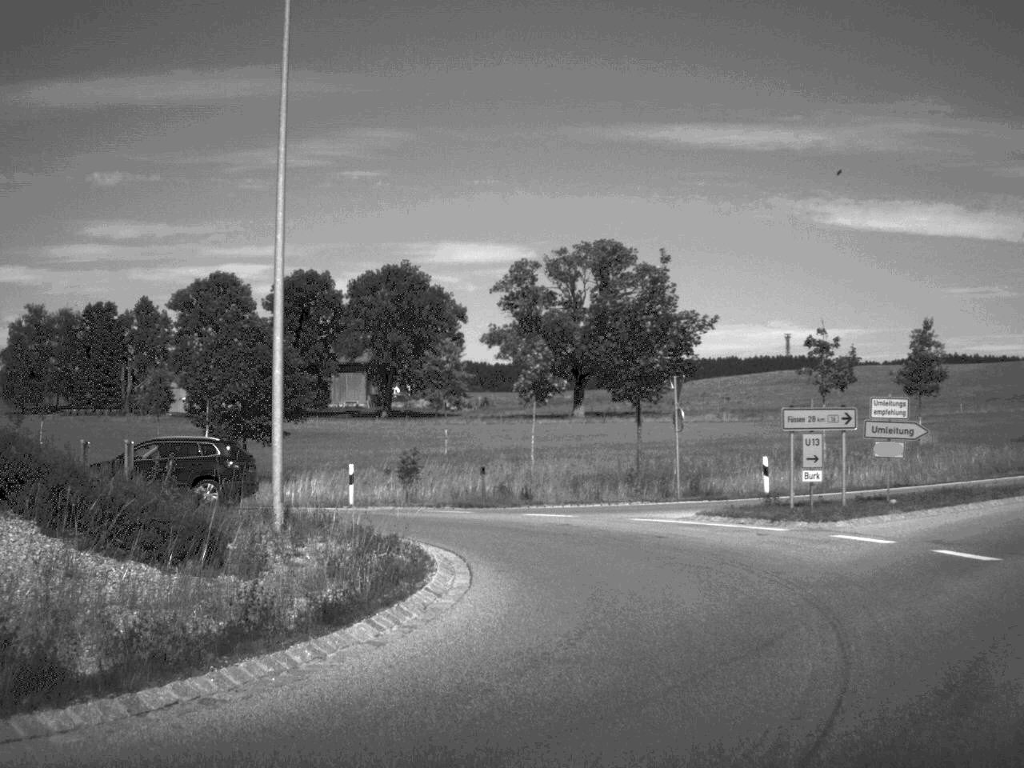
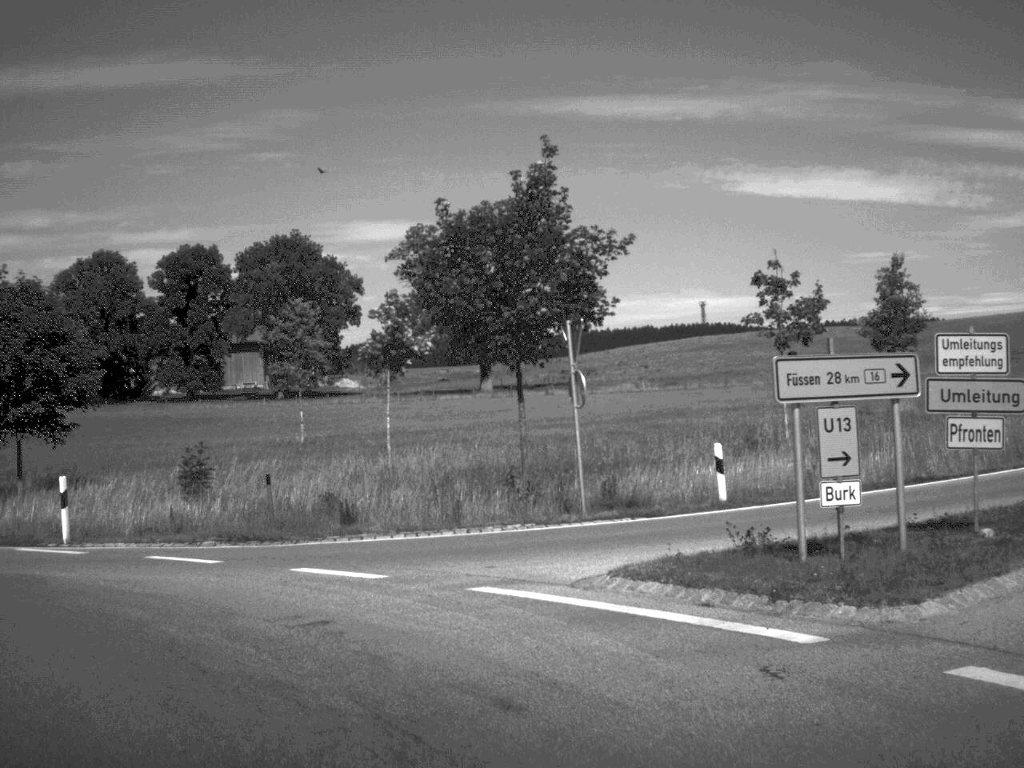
(+1.4, +11.5) m; +2°
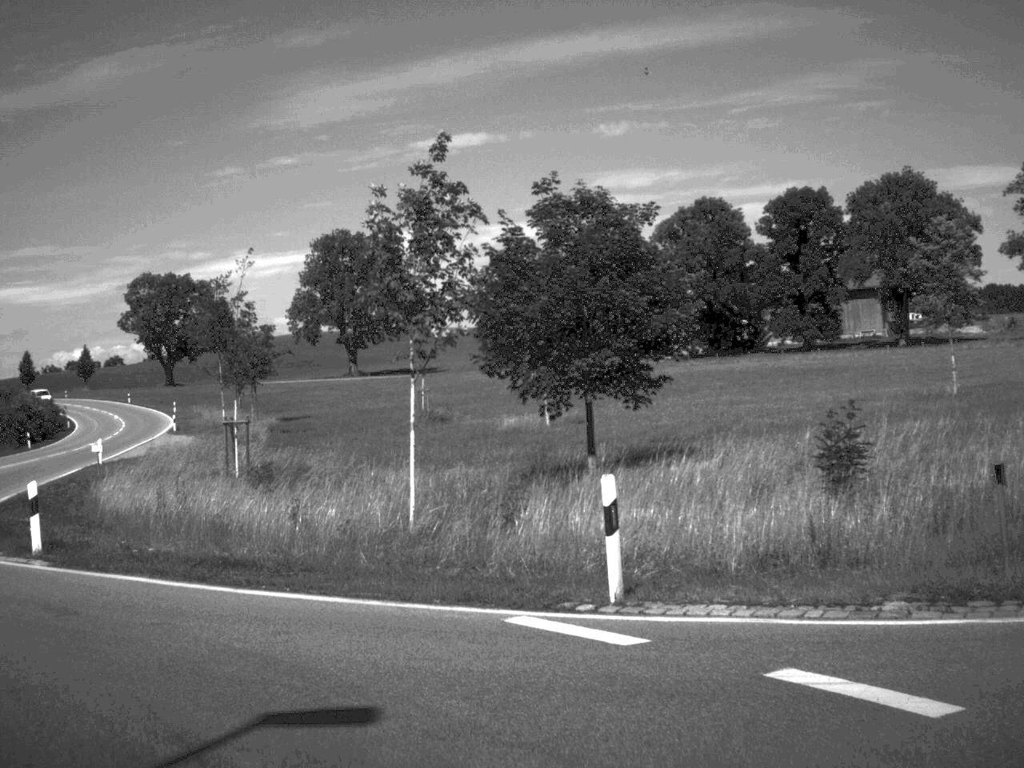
(-2.1, +8.9) m; -28°
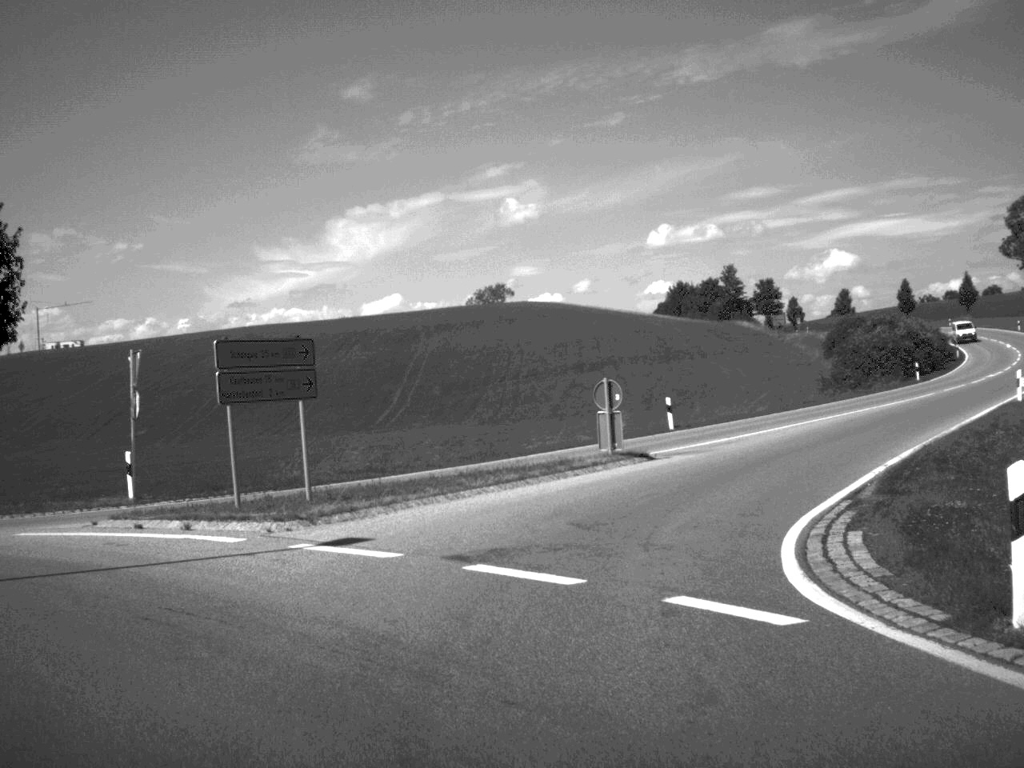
(-3.3, +8.9) m; -39°
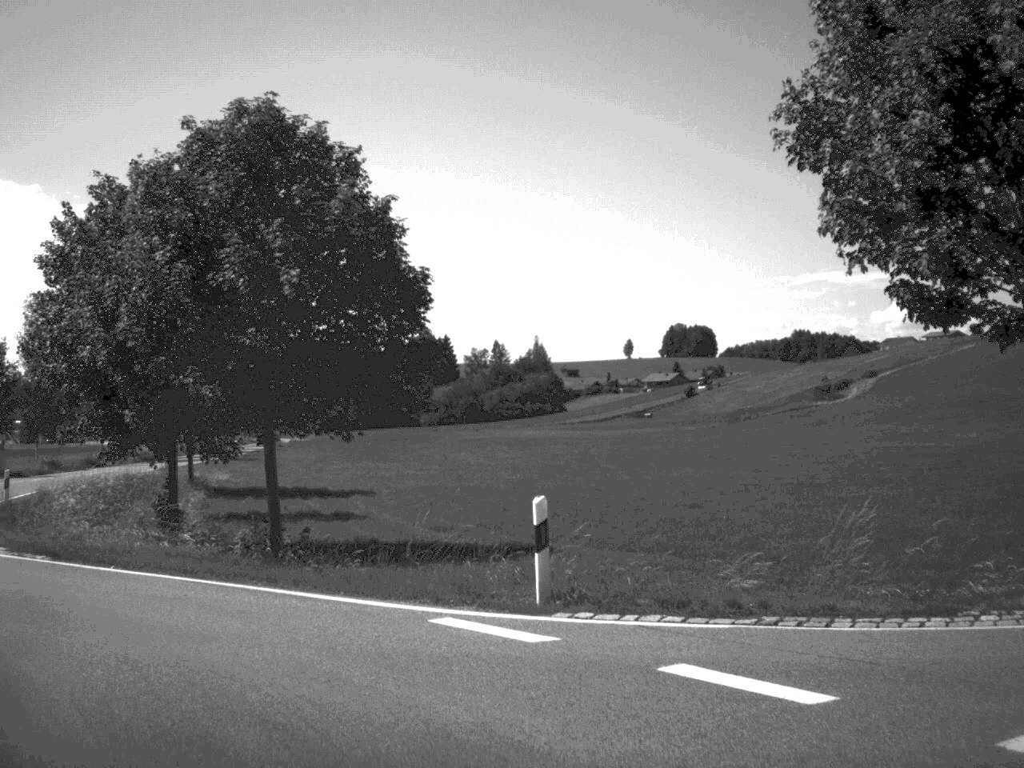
(-5.5, +12.3) m; -49°
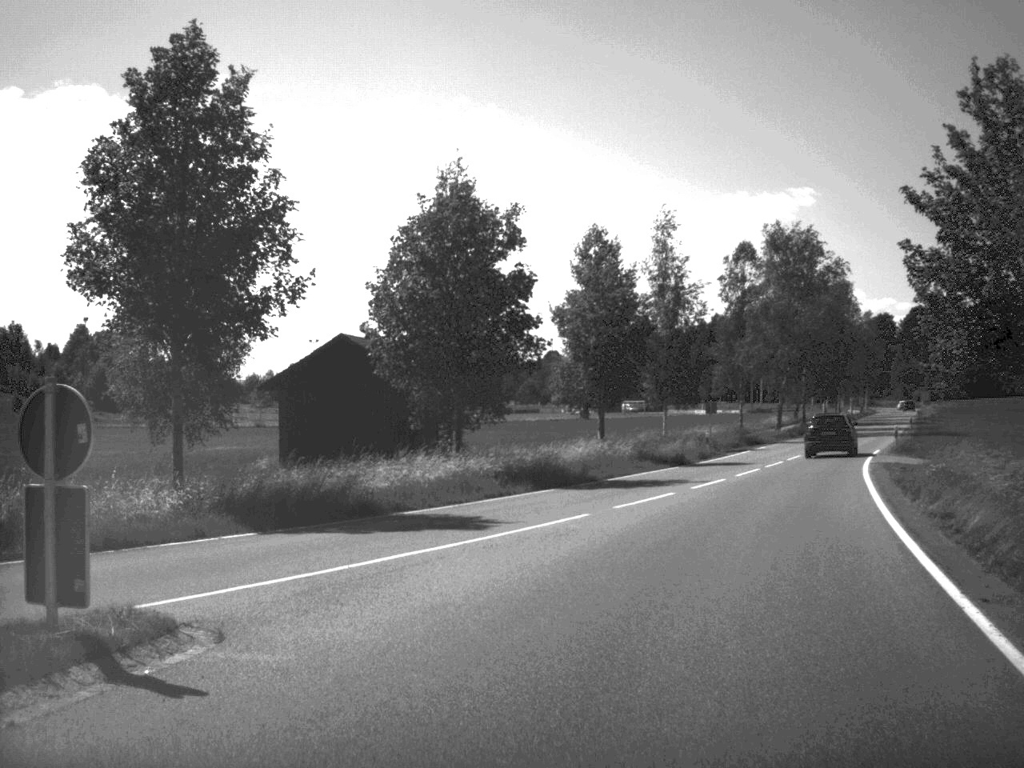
(-12.9, +24.2) m; -24°
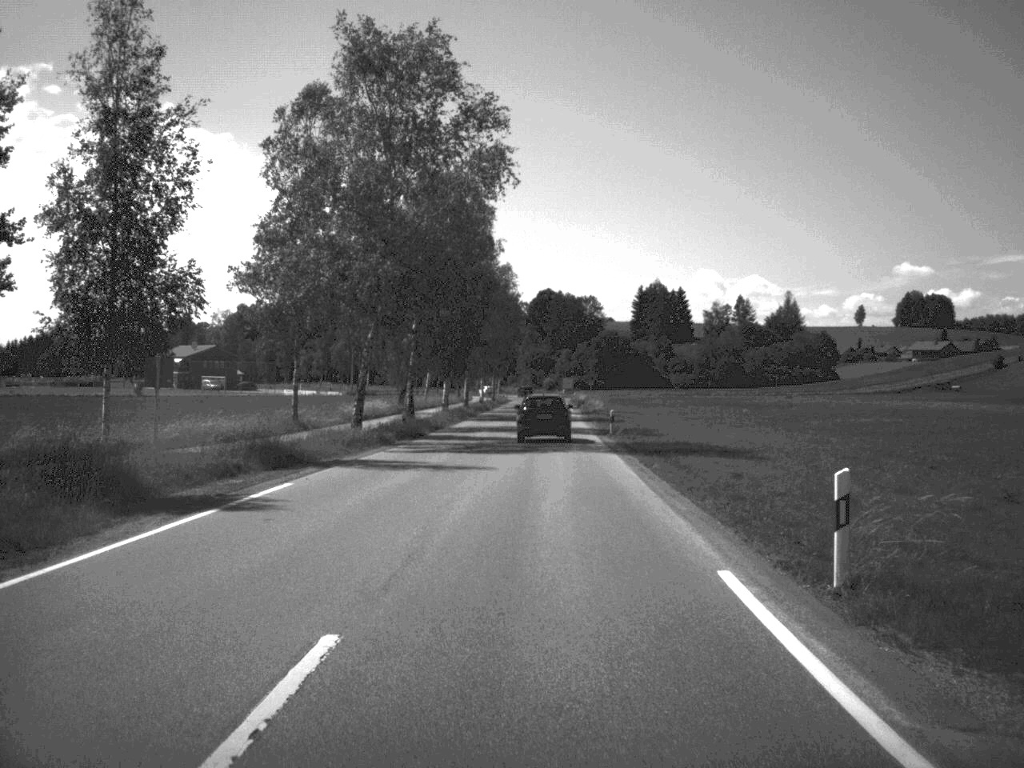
(+8.6, +40.1) m; +16°
